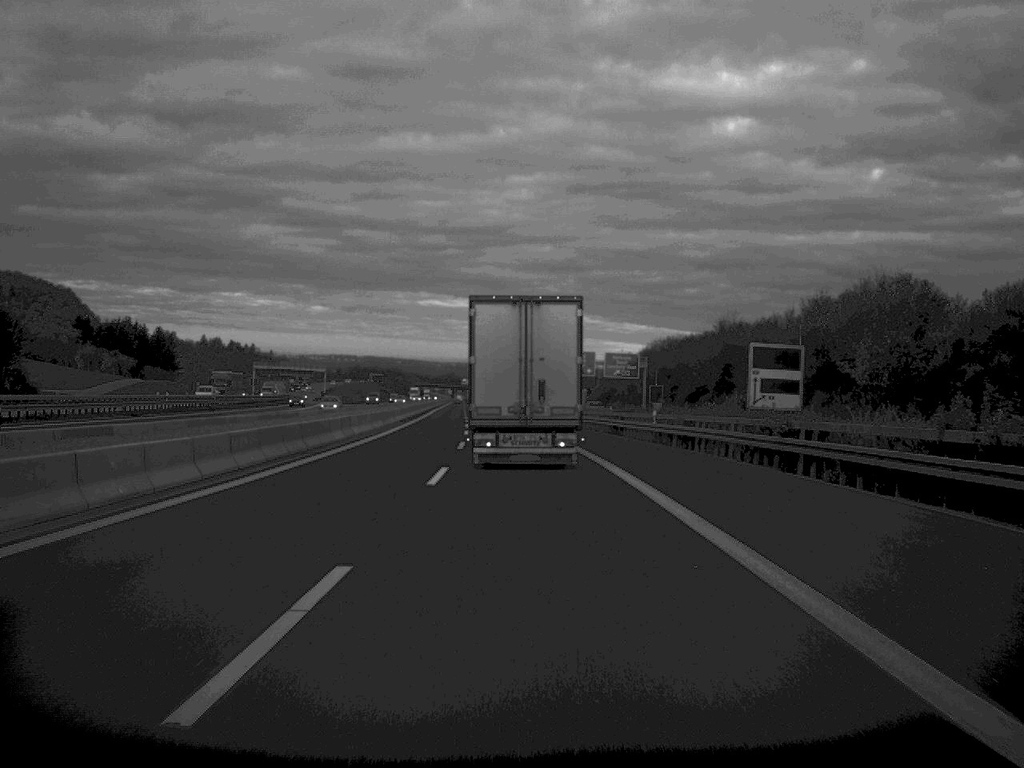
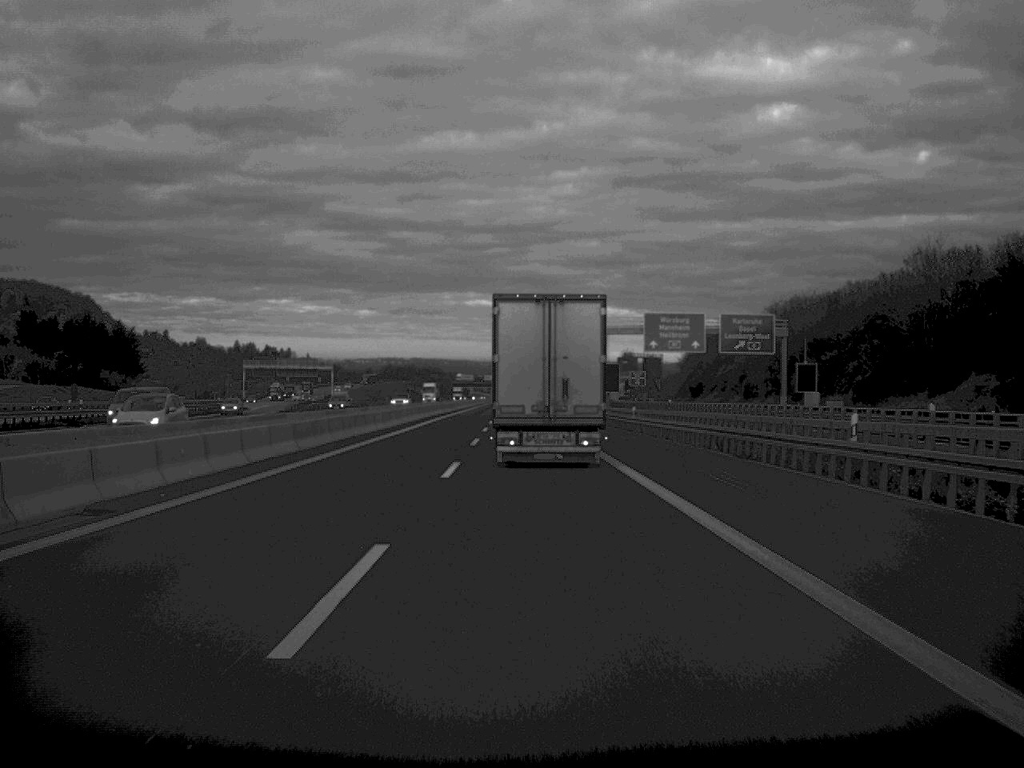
(-1.7, +69.9) m; -2°
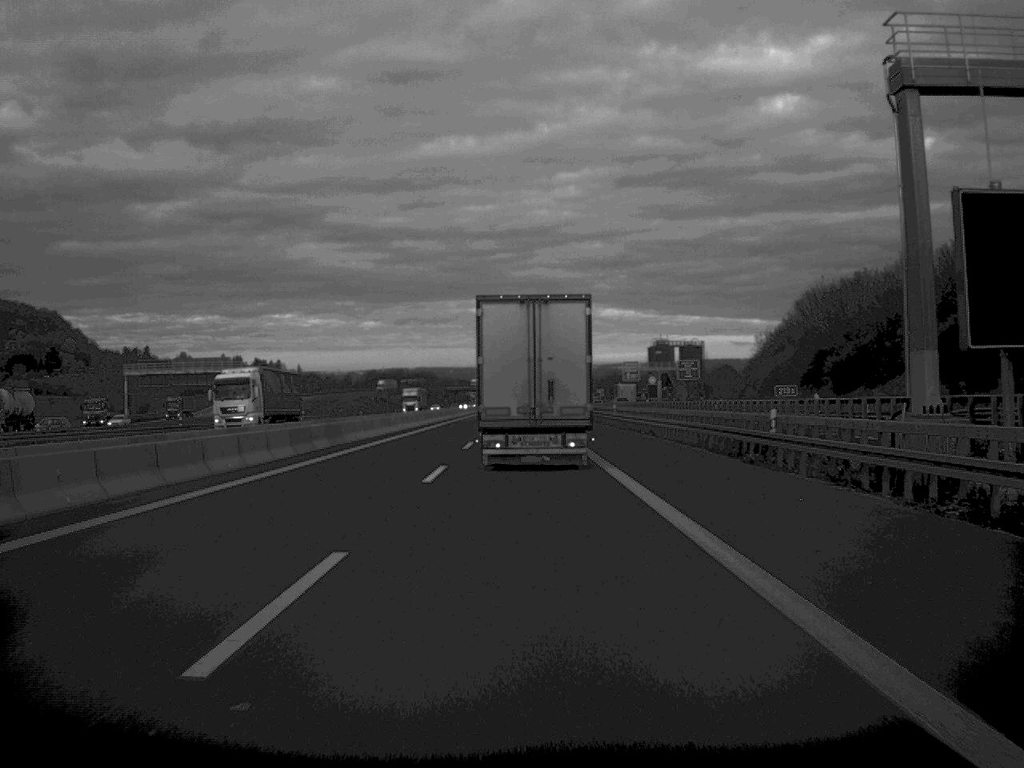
(-0.4, +89.7) m; 0°
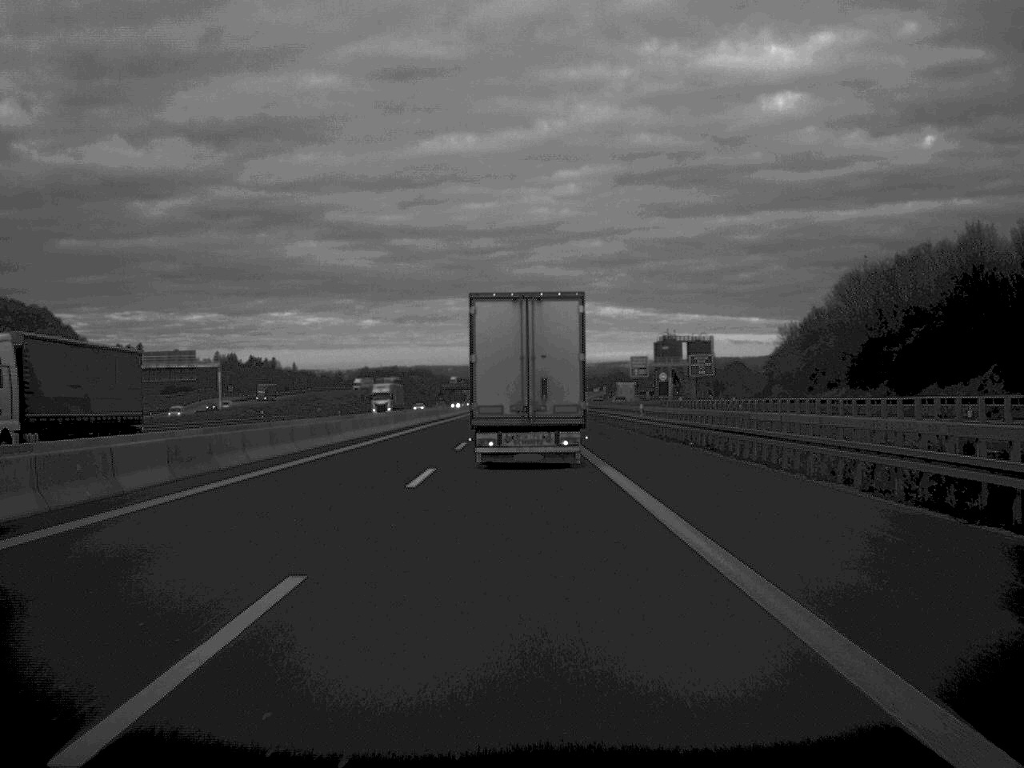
(0.0, +19.6) m; 0°
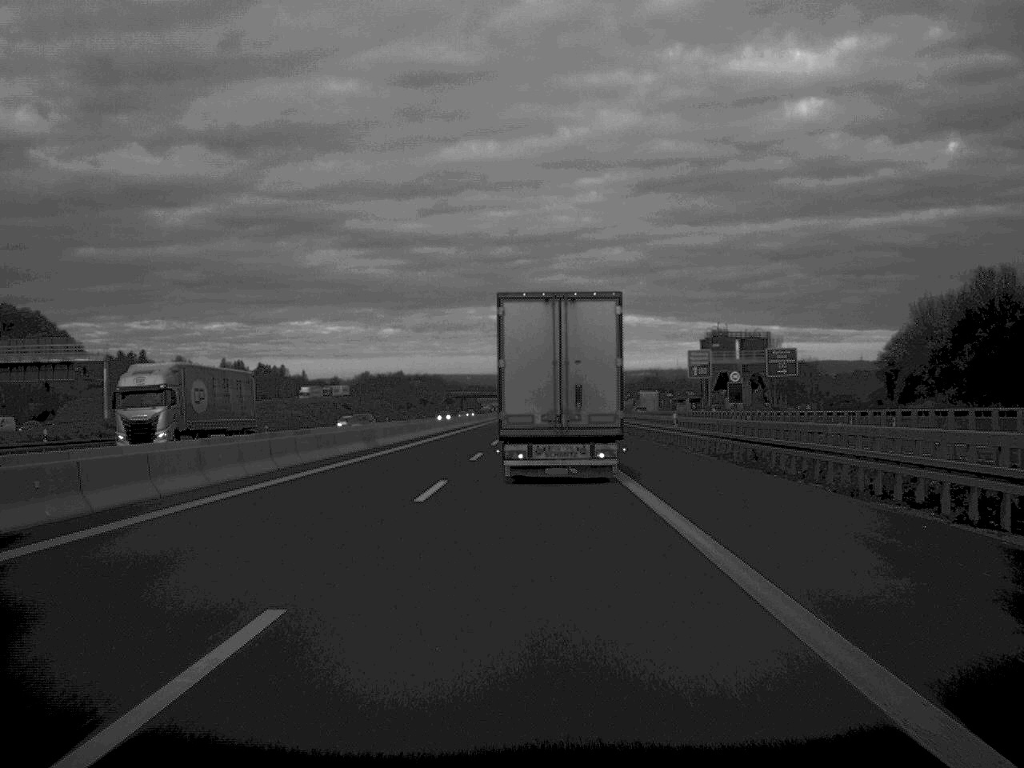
(-0.3, +55.1) m; -1°
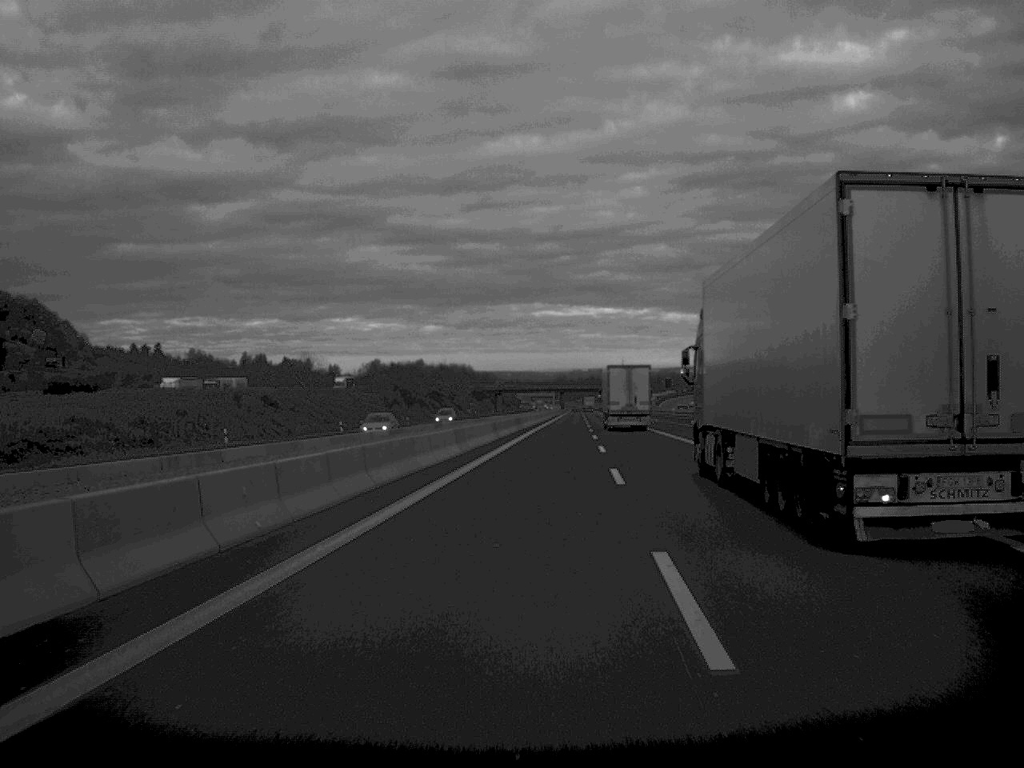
(-2.1, +85.7) m; -2°
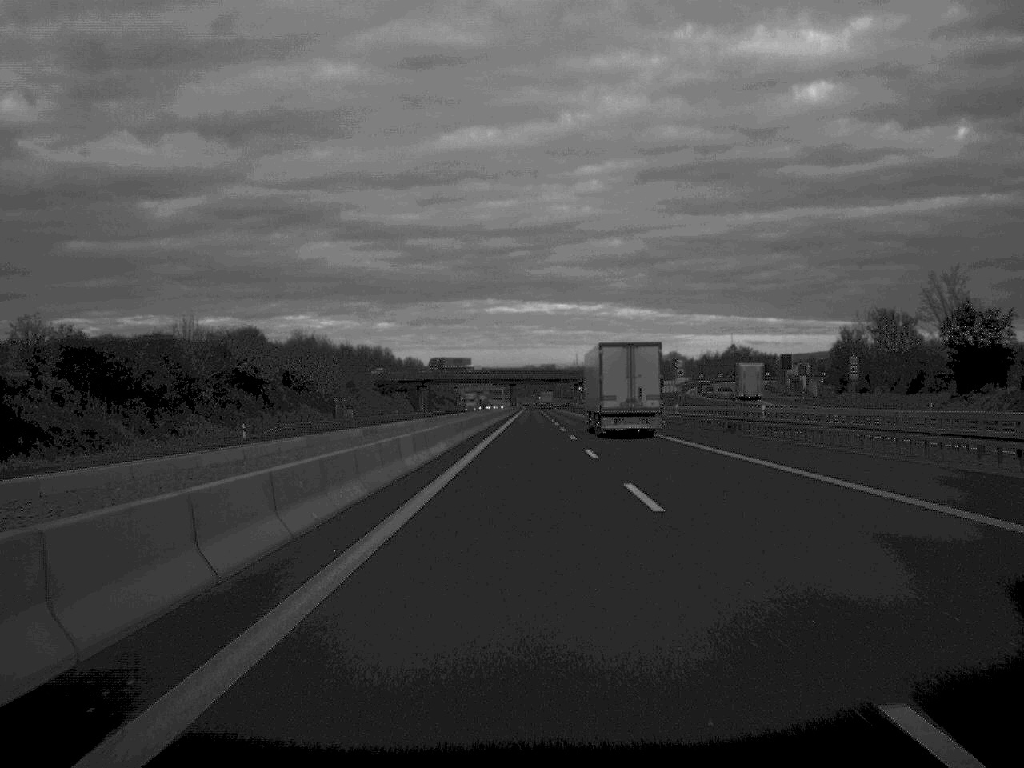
(+3.5, +114.2) m; +2°
